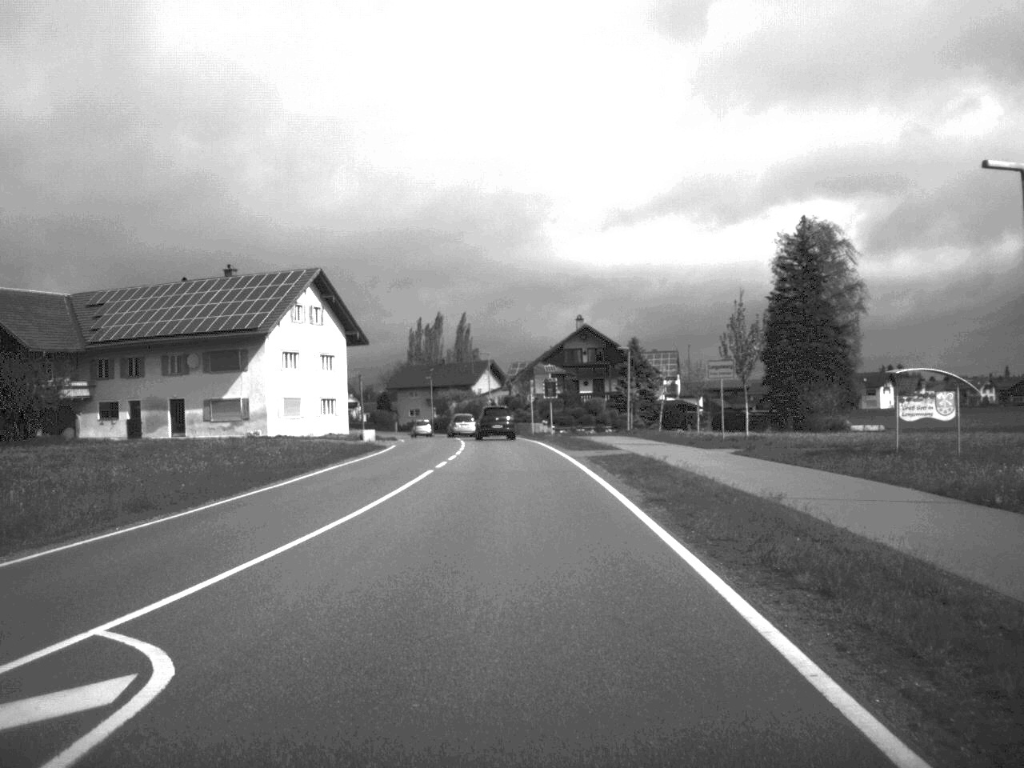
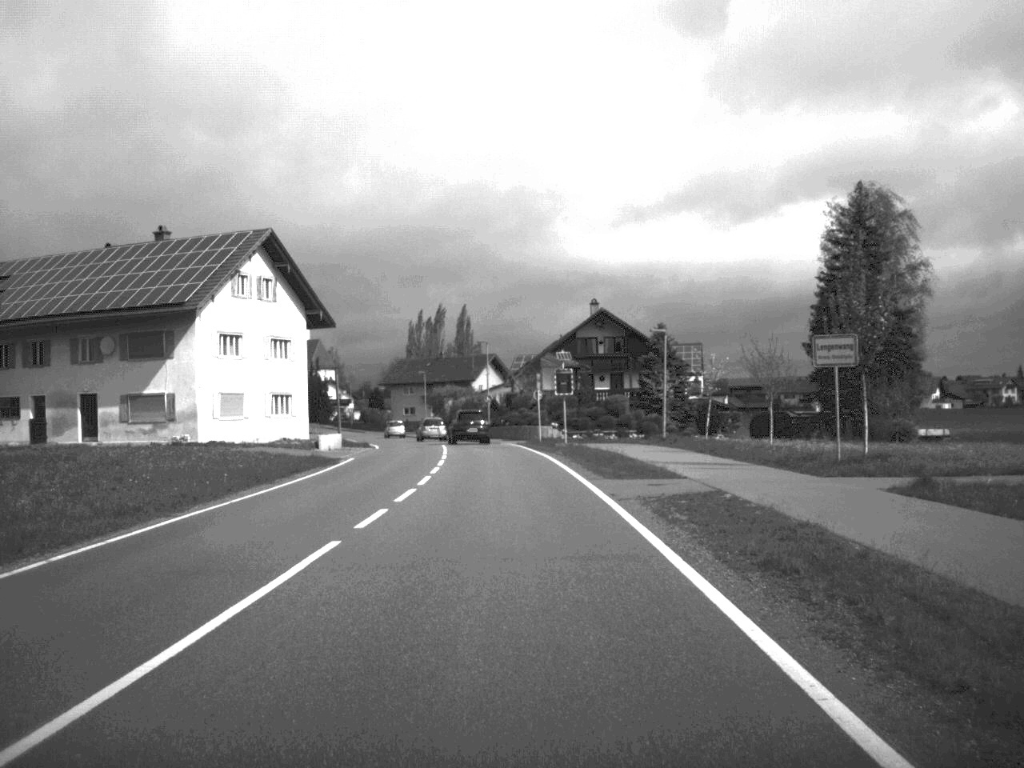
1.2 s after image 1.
(0.0, +15.4) m; 0°
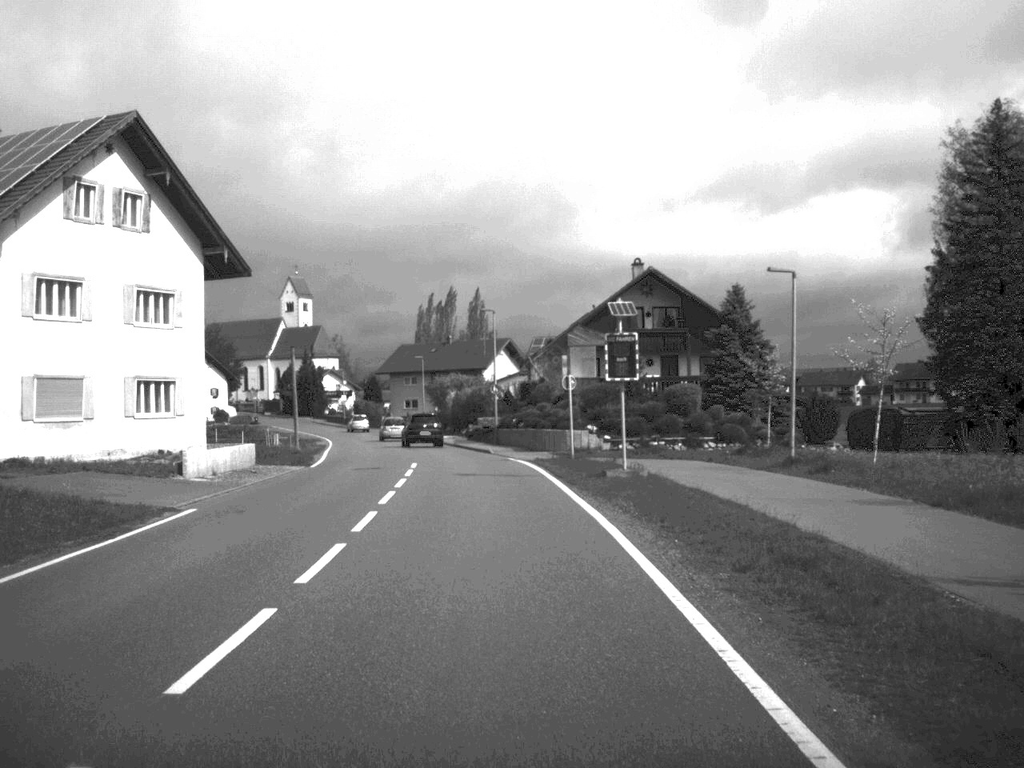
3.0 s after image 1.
(-0.2, +22.4) m; -1°
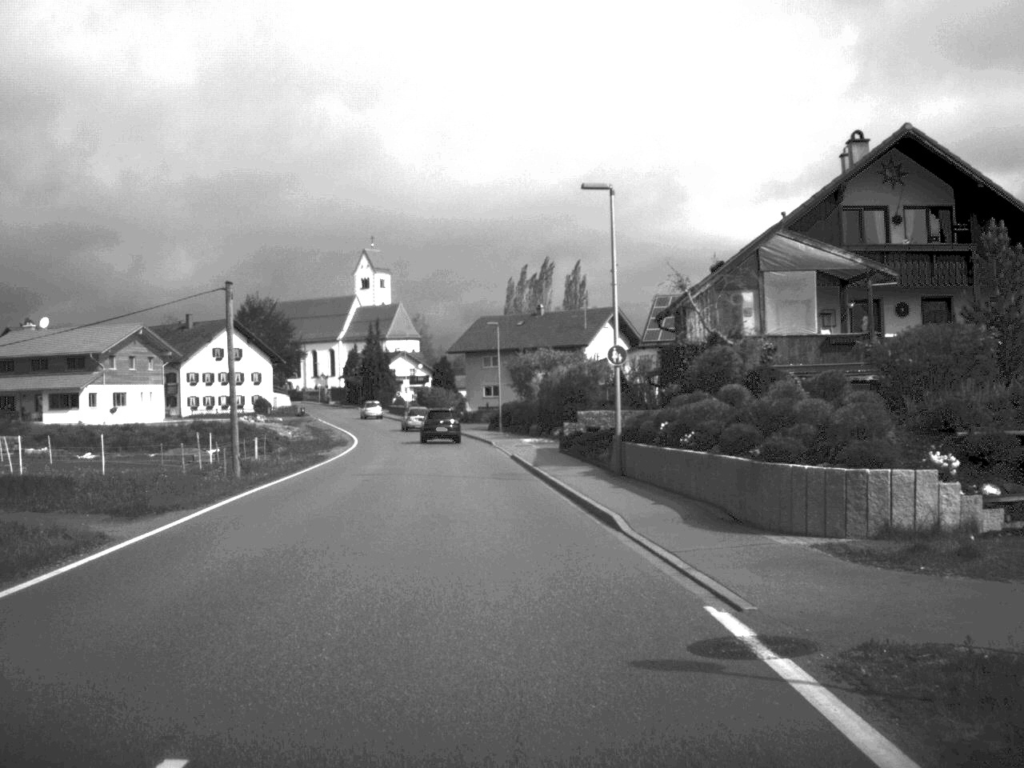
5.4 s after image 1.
(-1.2, +30.7) m; -5°
